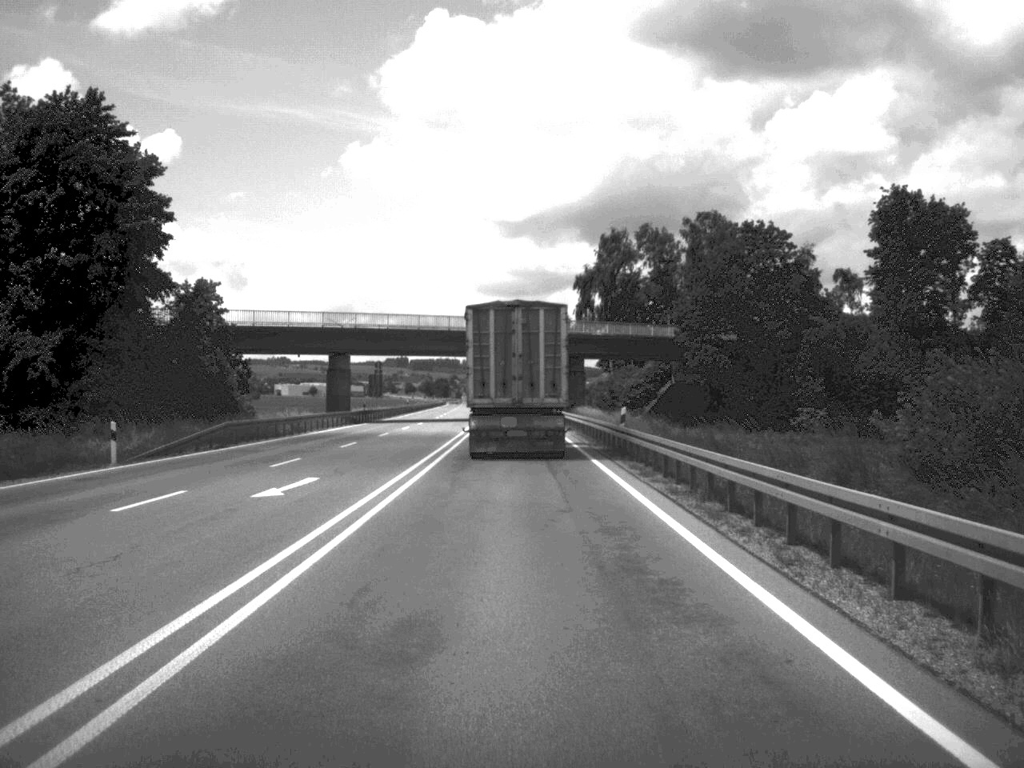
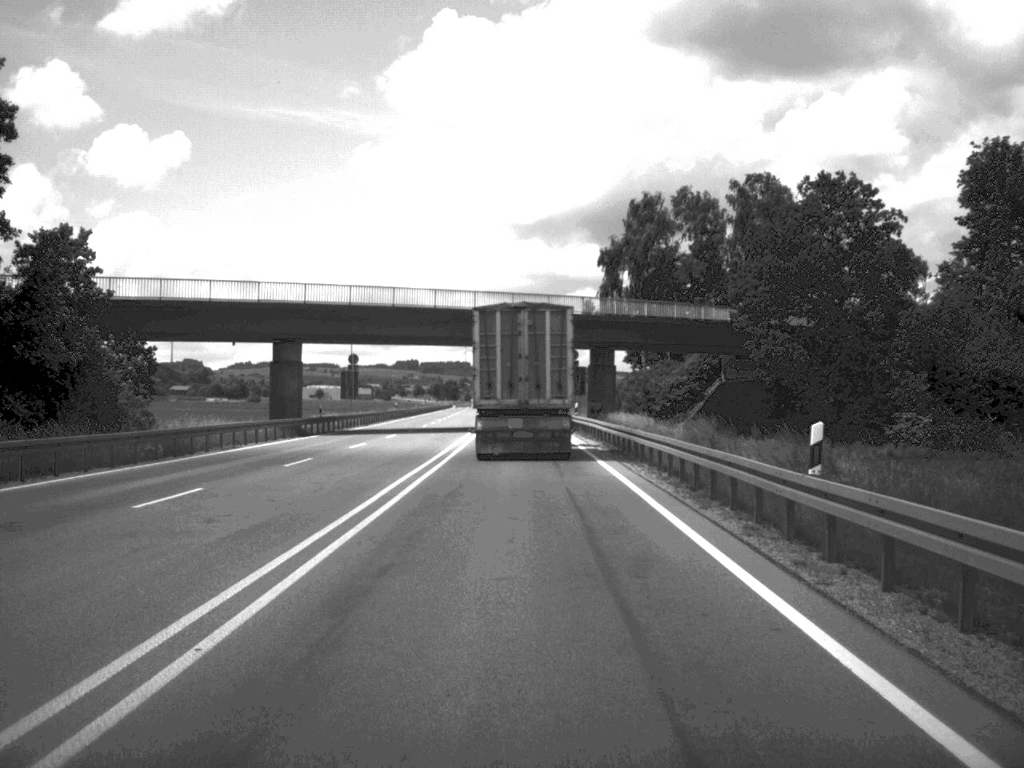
(-0.1, +23.1) m; -1°
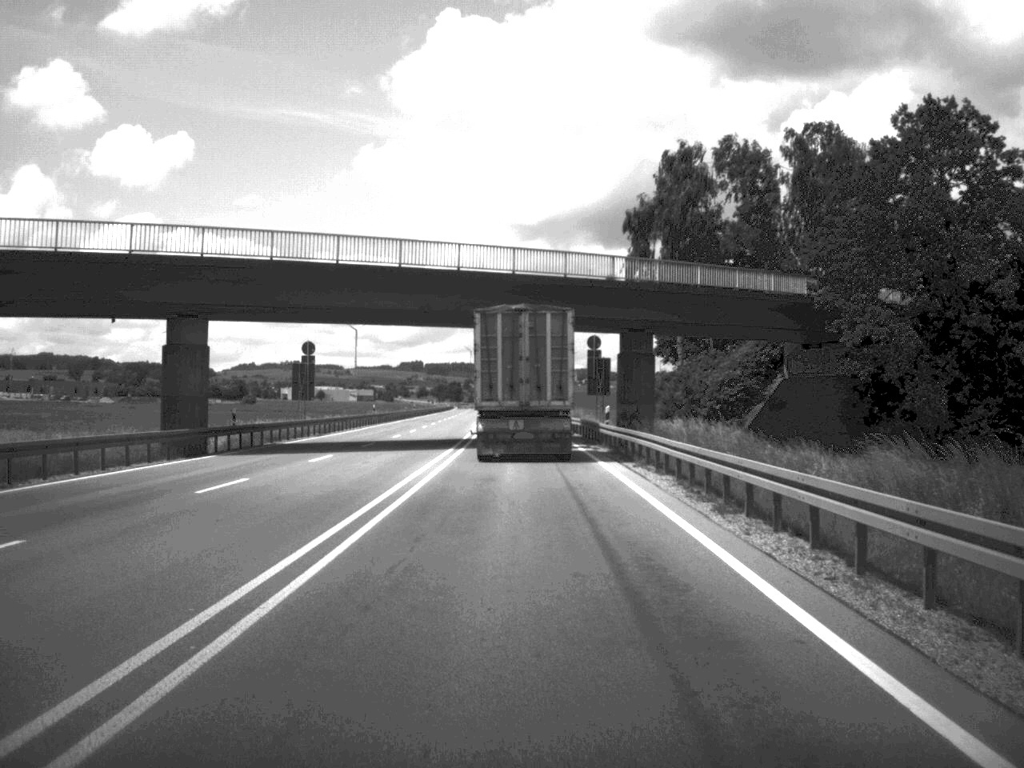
(-0.1, +20.6) m; 0°
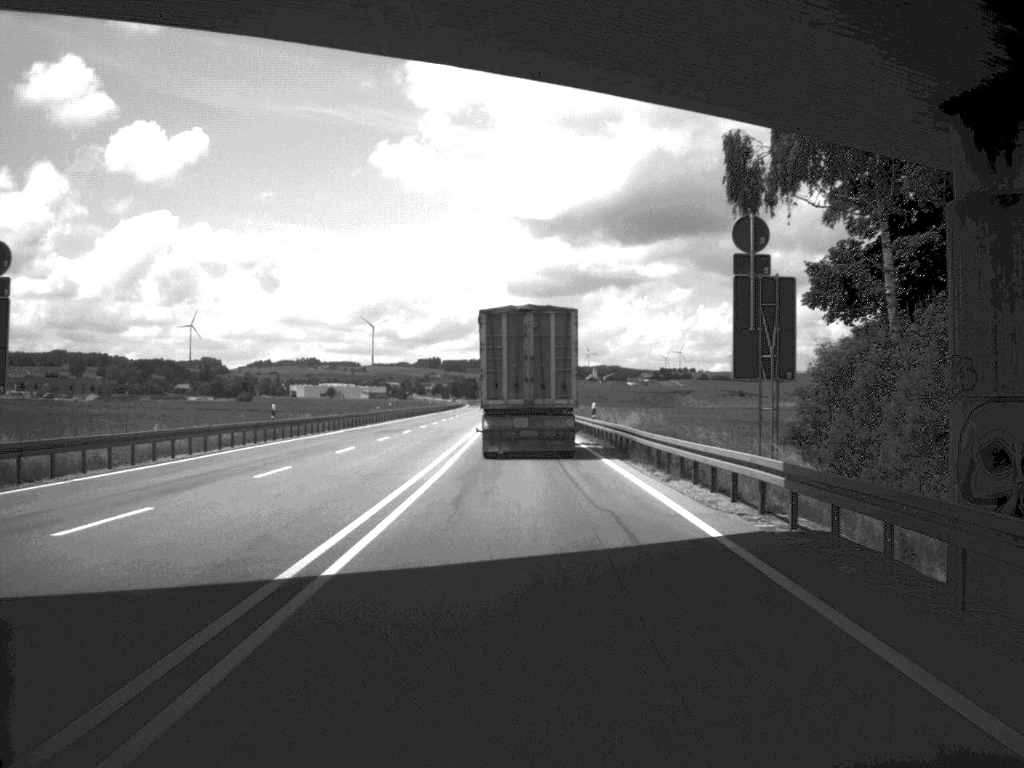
(-0.4, +43.5) m; -1°
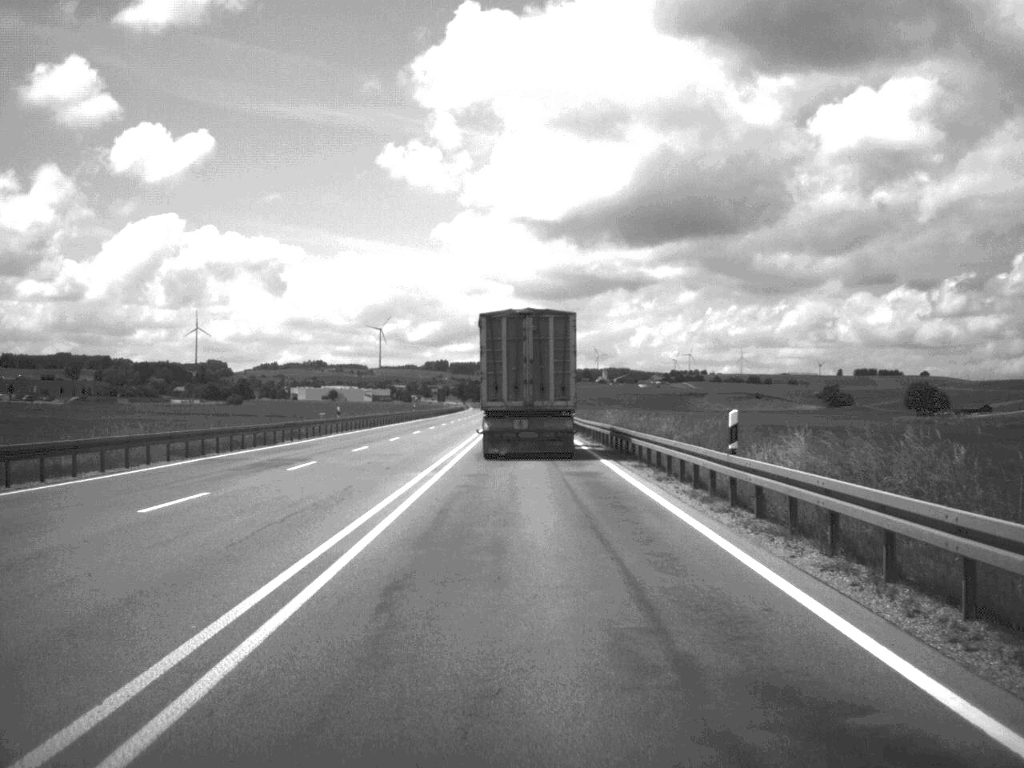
(-0.2, +32.2) m; -1°
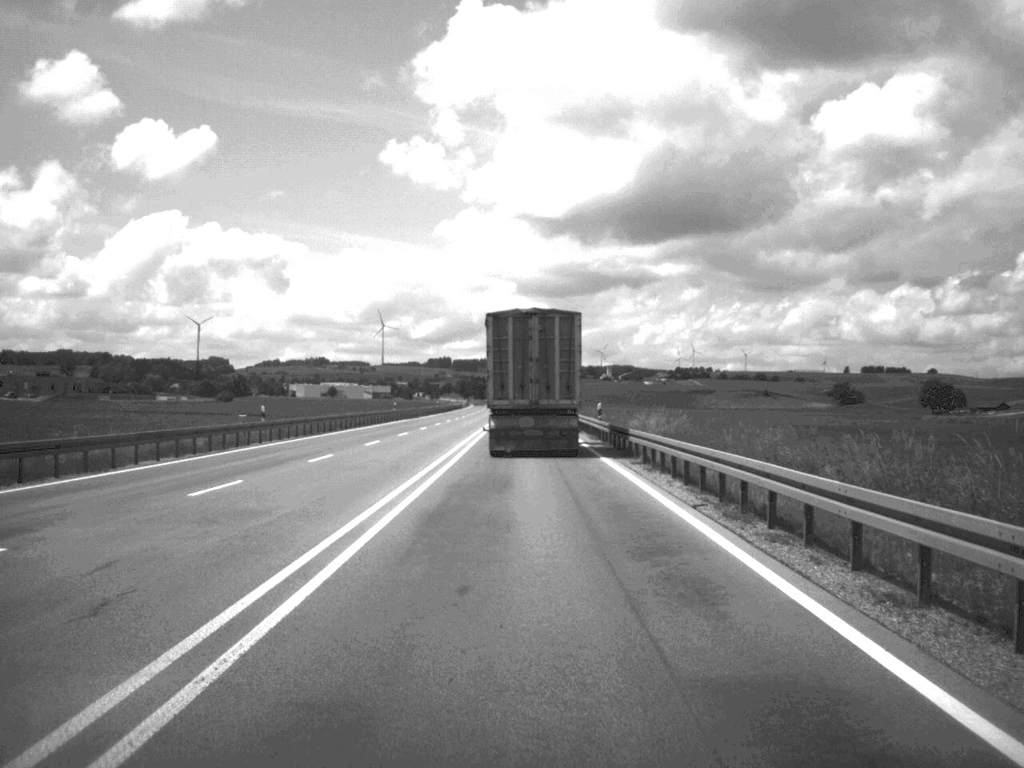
(0.0, +21.0) m; 0°
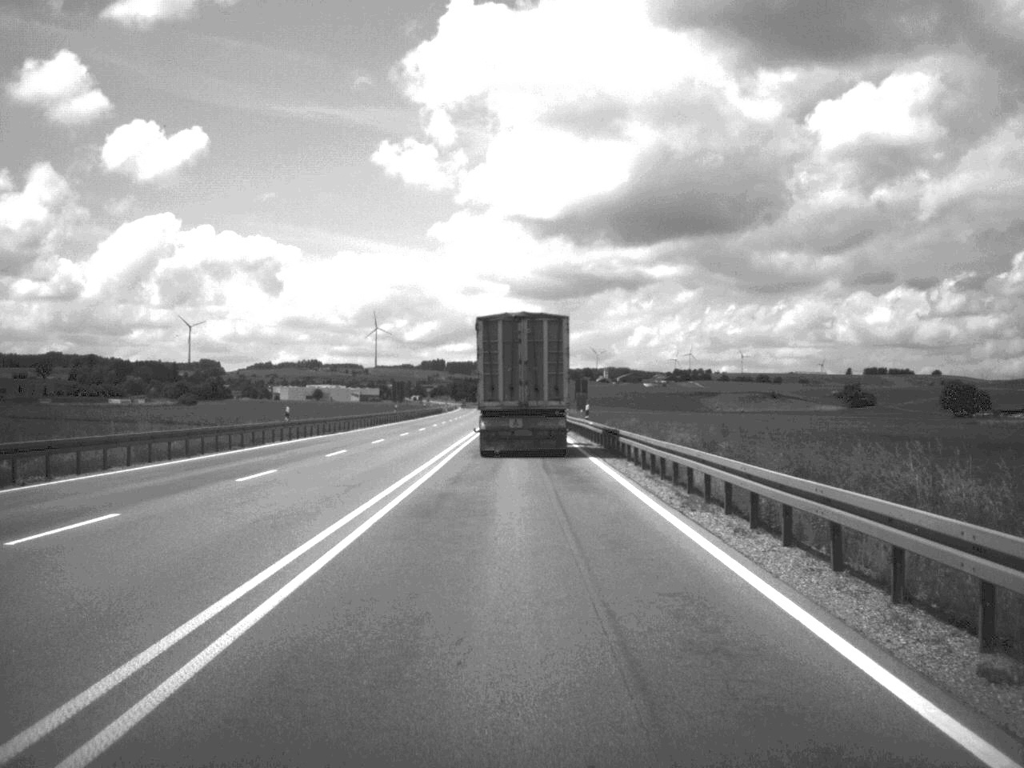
(0.0, +43.3) m; 0°
